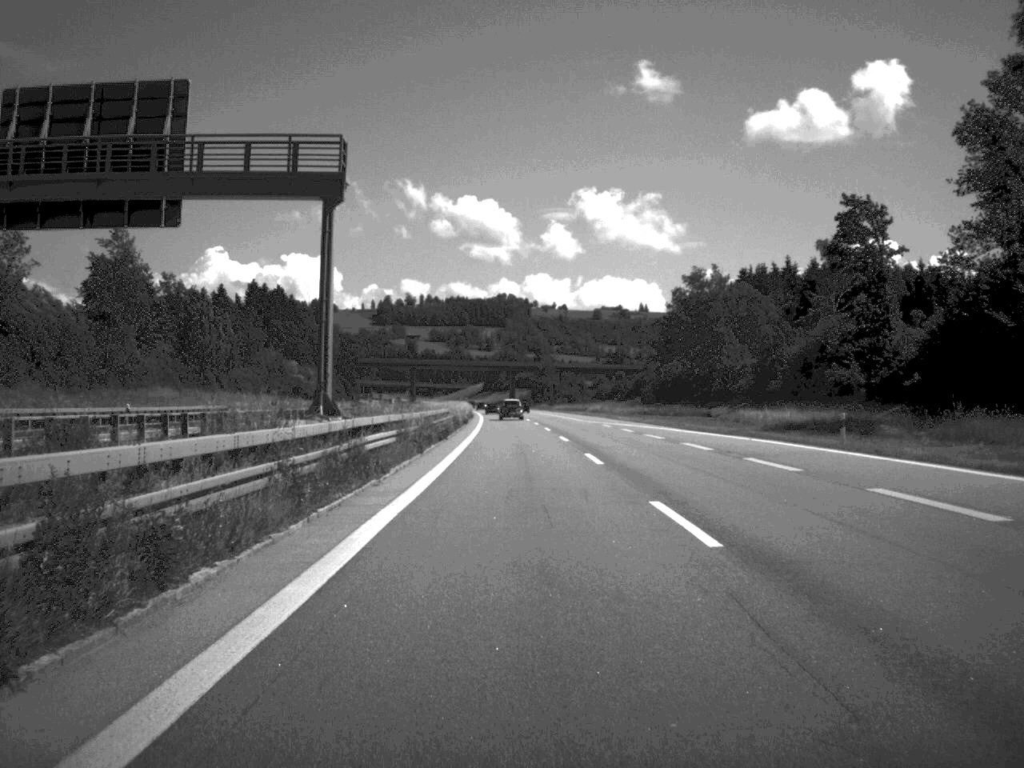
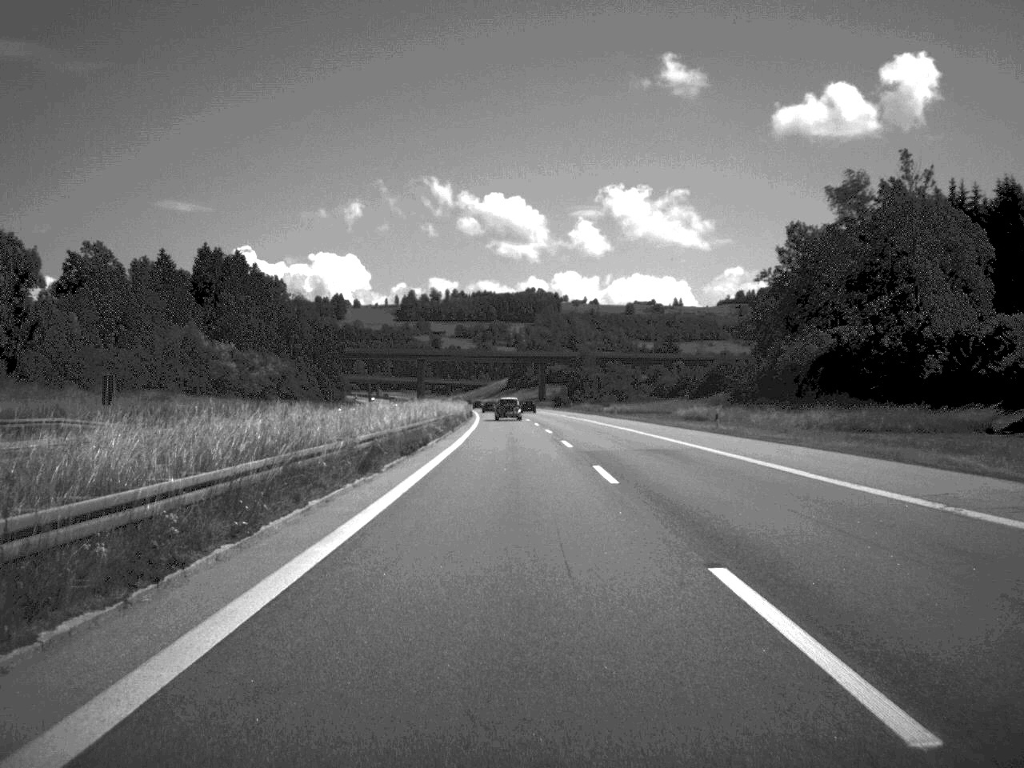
(-0.9, +78.9) m; -1°
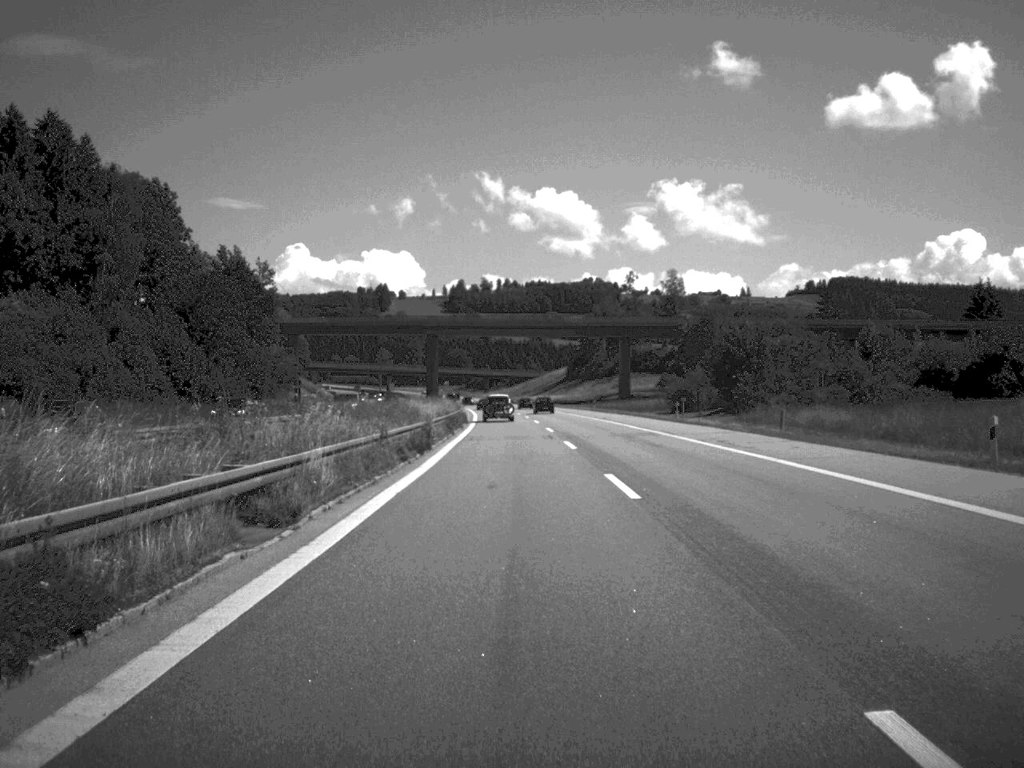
(-3.1, +130.5) m; -3°
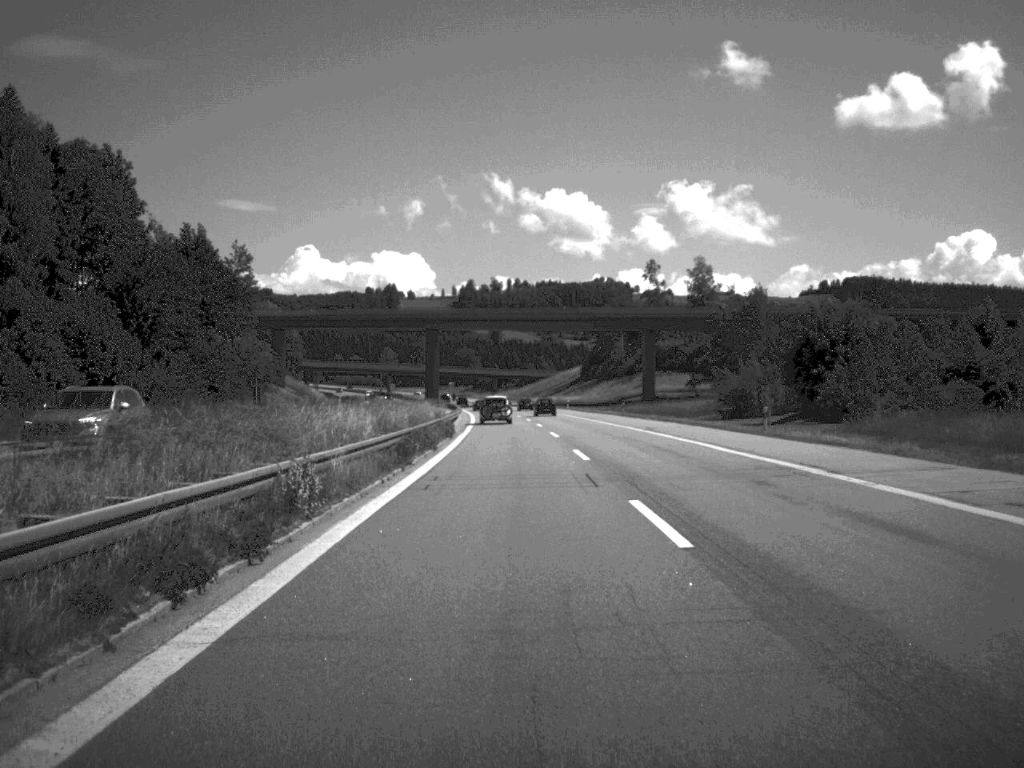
(-0.1, +24.6) m; -1°
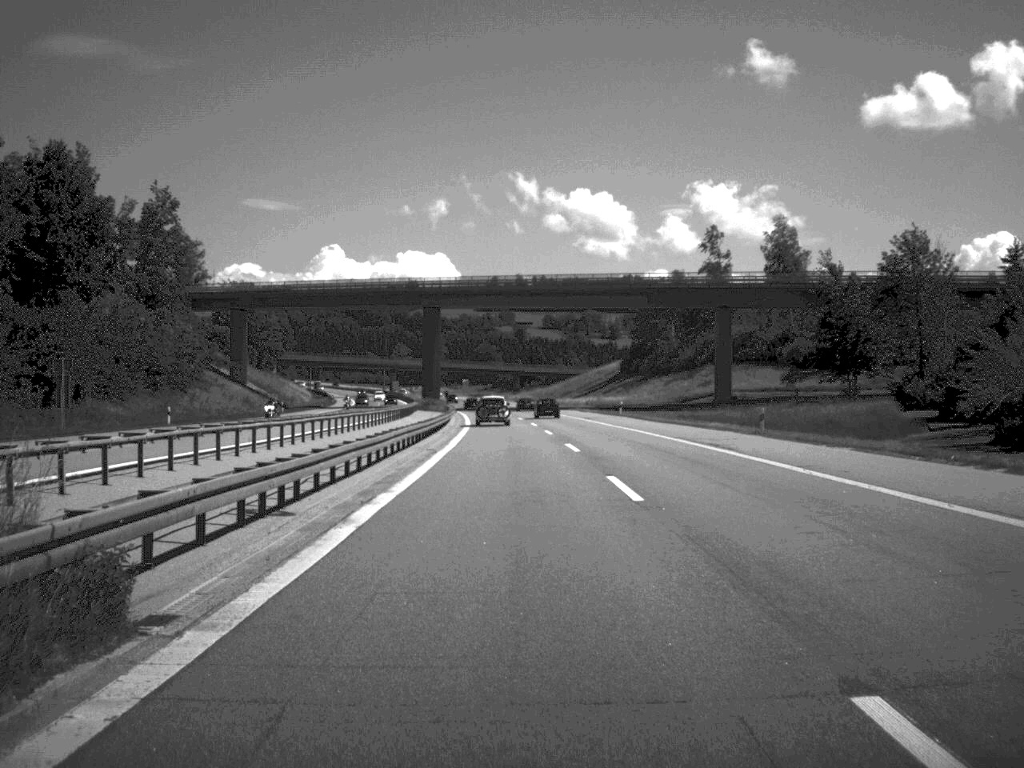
(-0.5, +49.9) m; -1°
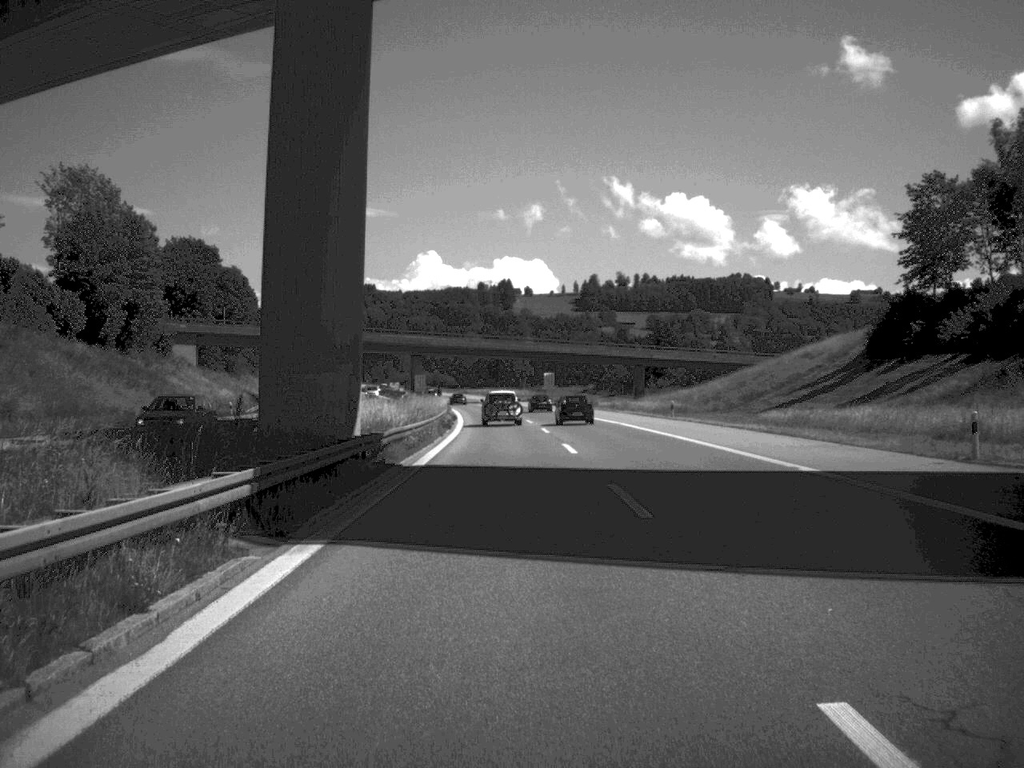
(-4.4, +125.3) m; -5°
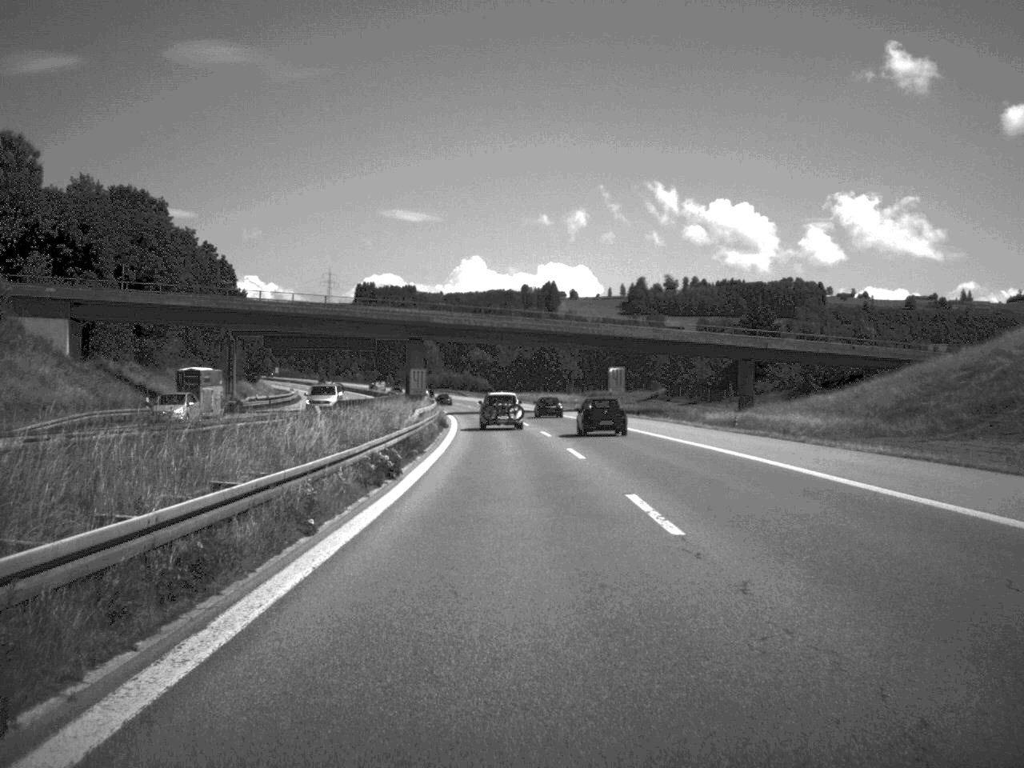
(-0.9, +53.5) m; -2°
